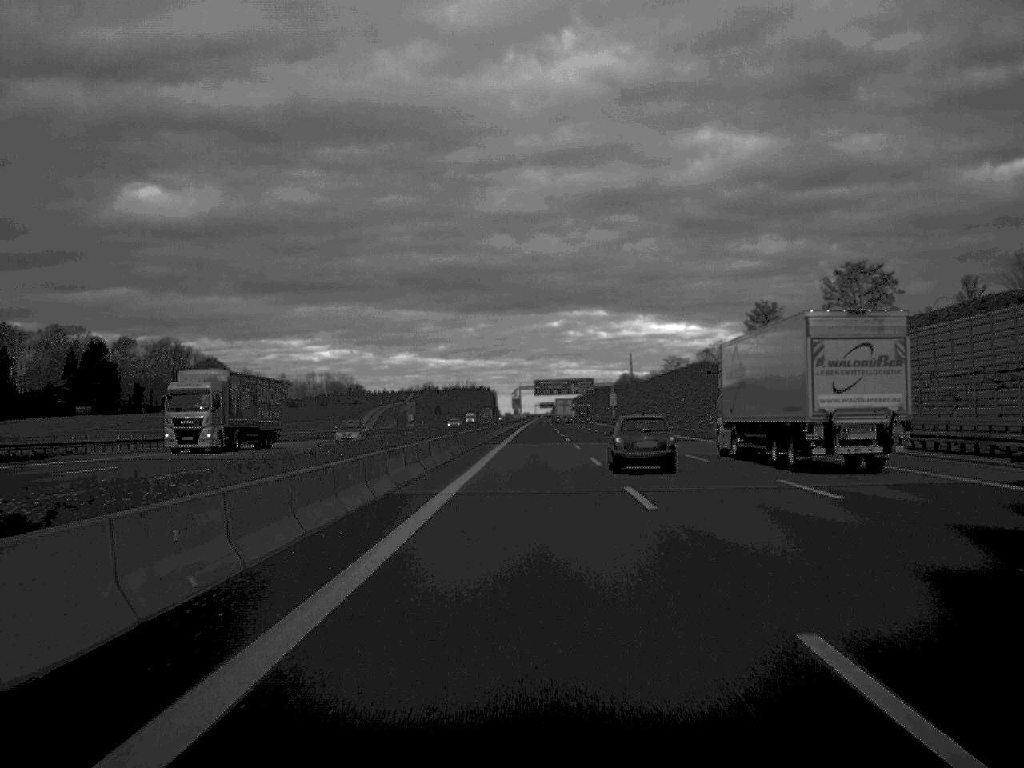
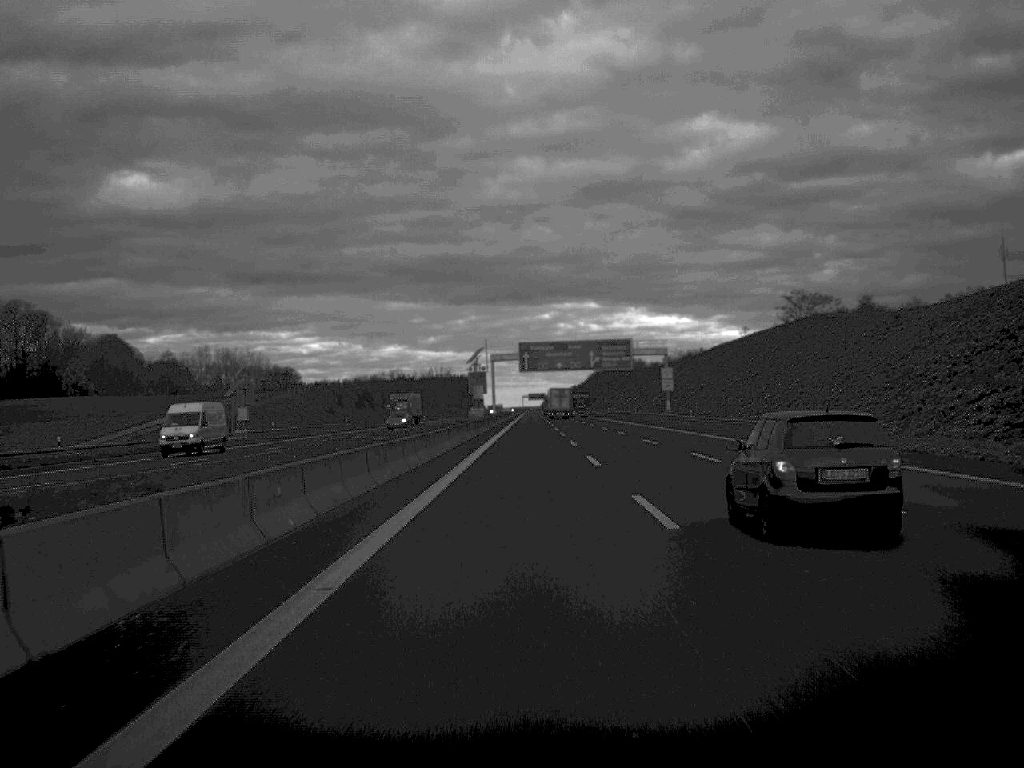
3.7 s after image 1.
(+1.0, +130.7) m; 0°
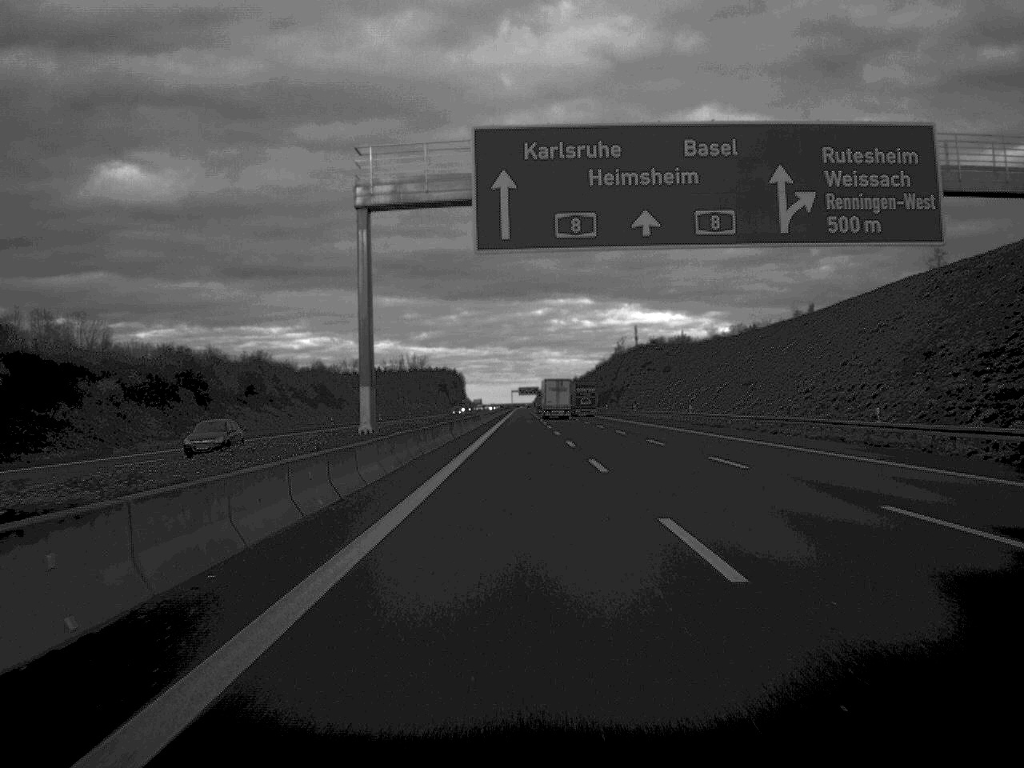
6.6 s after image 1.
(+0.3, +112.8) m; 0°
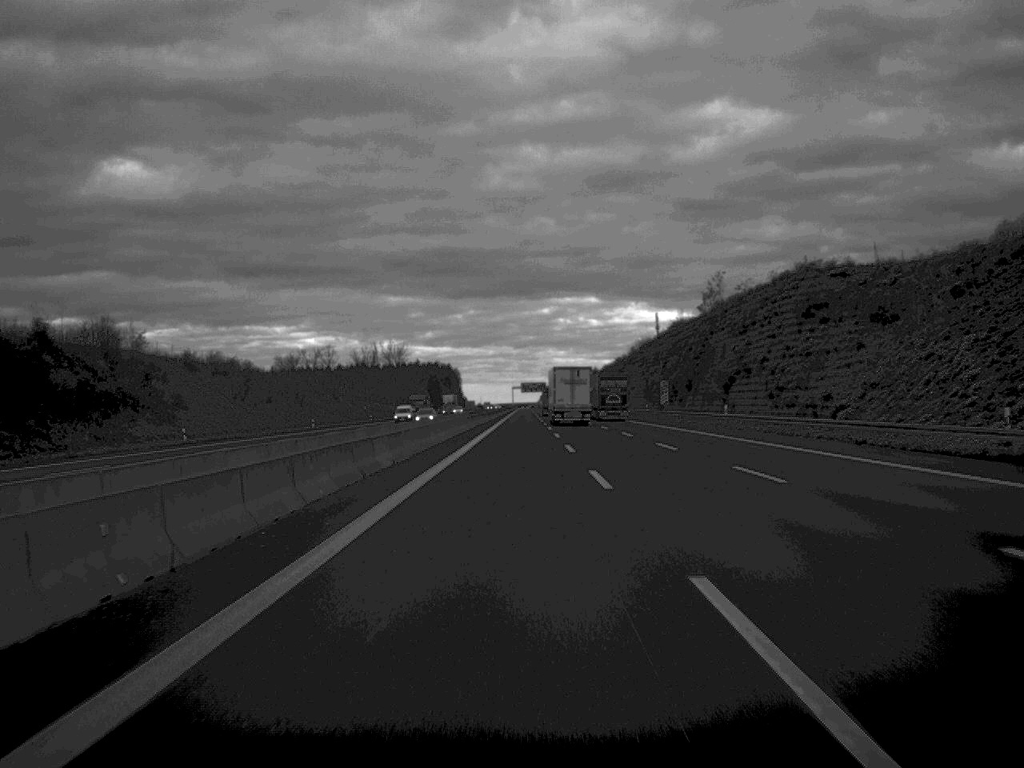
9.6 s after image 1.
(-0.1, +113.1) m; 0°
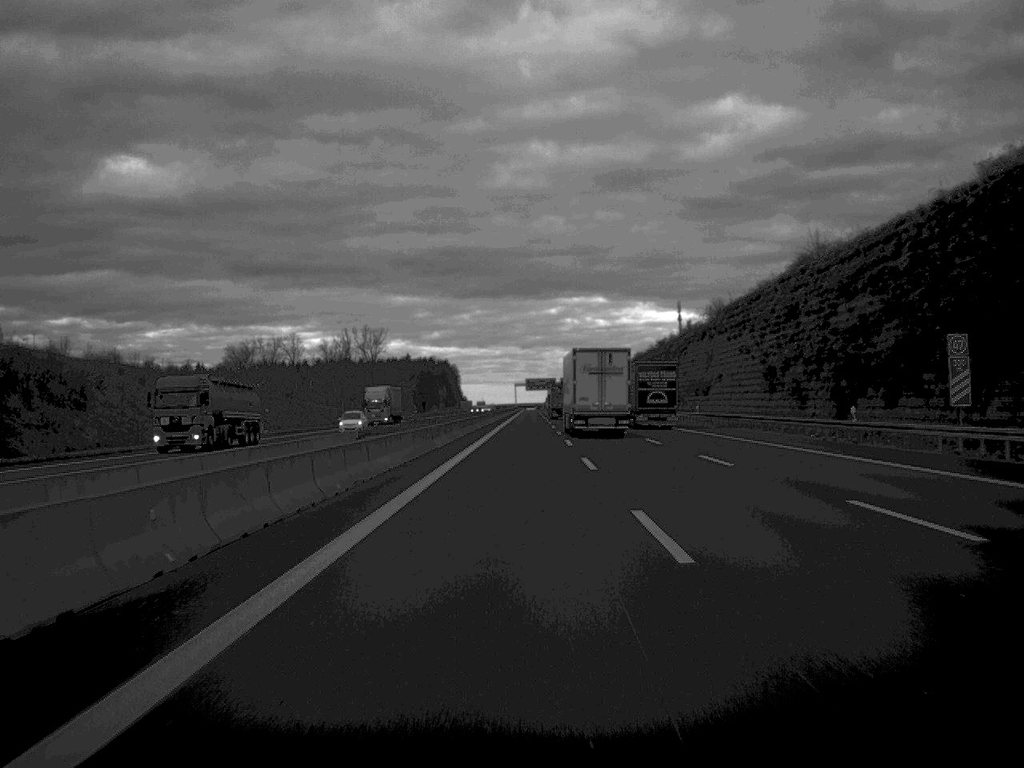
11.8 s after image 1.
(-0.1, +82.6) m; 0°
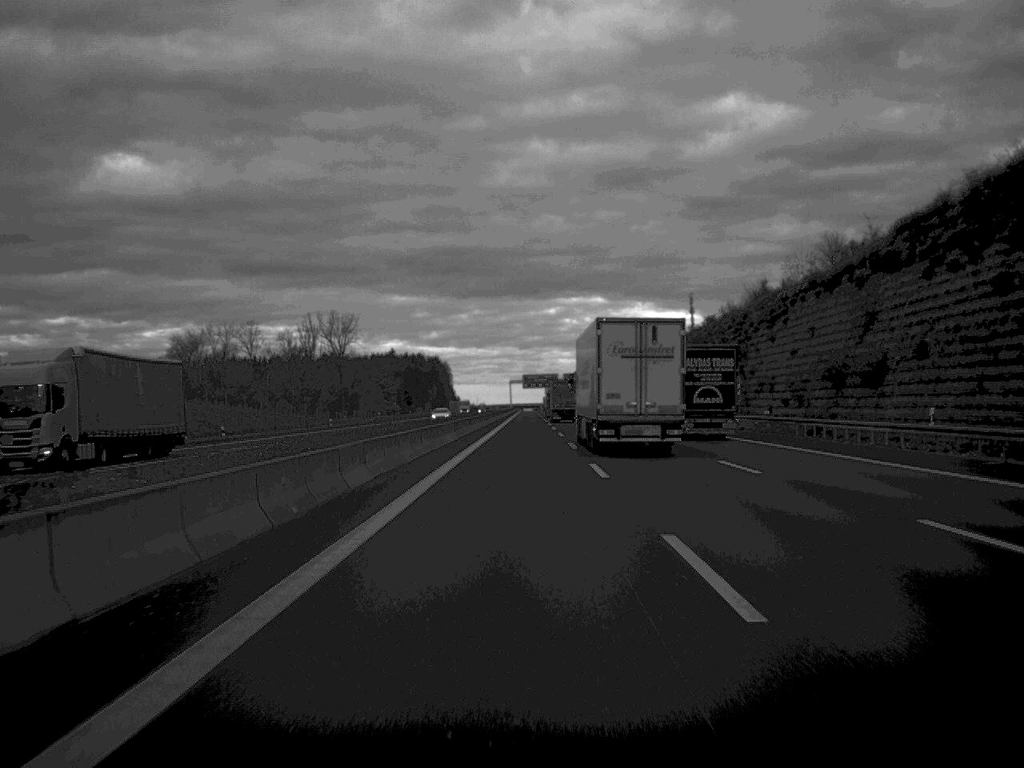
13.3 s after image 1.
(+0.1, +57.3) m; 0°
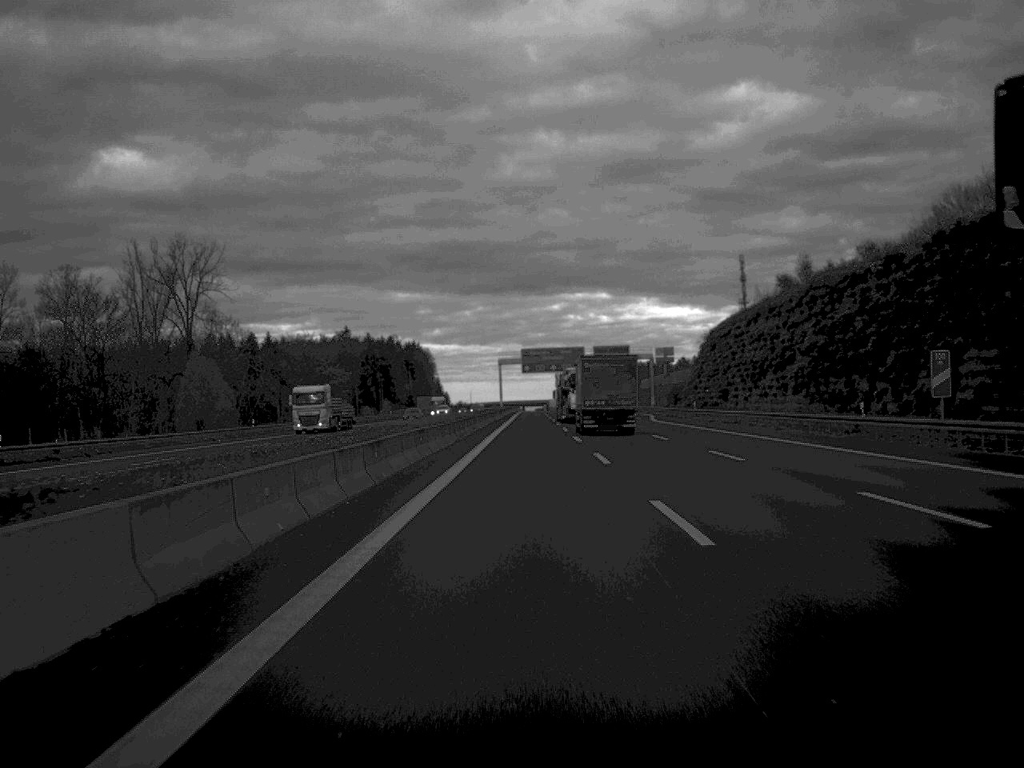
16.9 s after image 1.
(-0.1, +138.8) m; 0°
